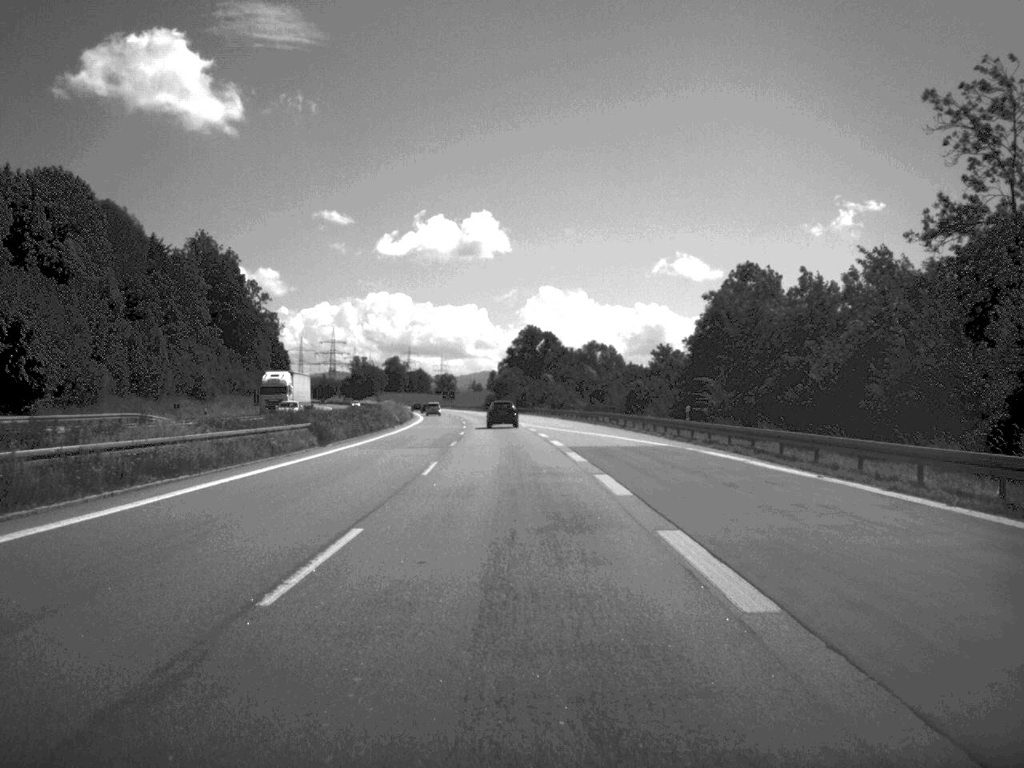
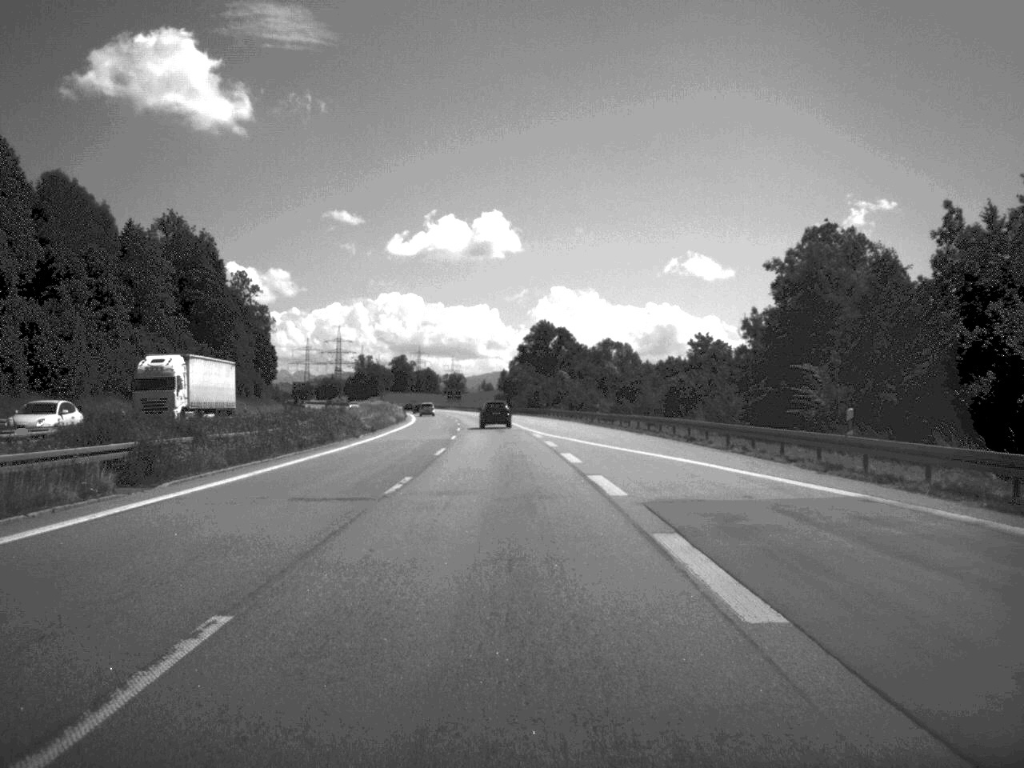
(-0.1, +24.2) m; -1°
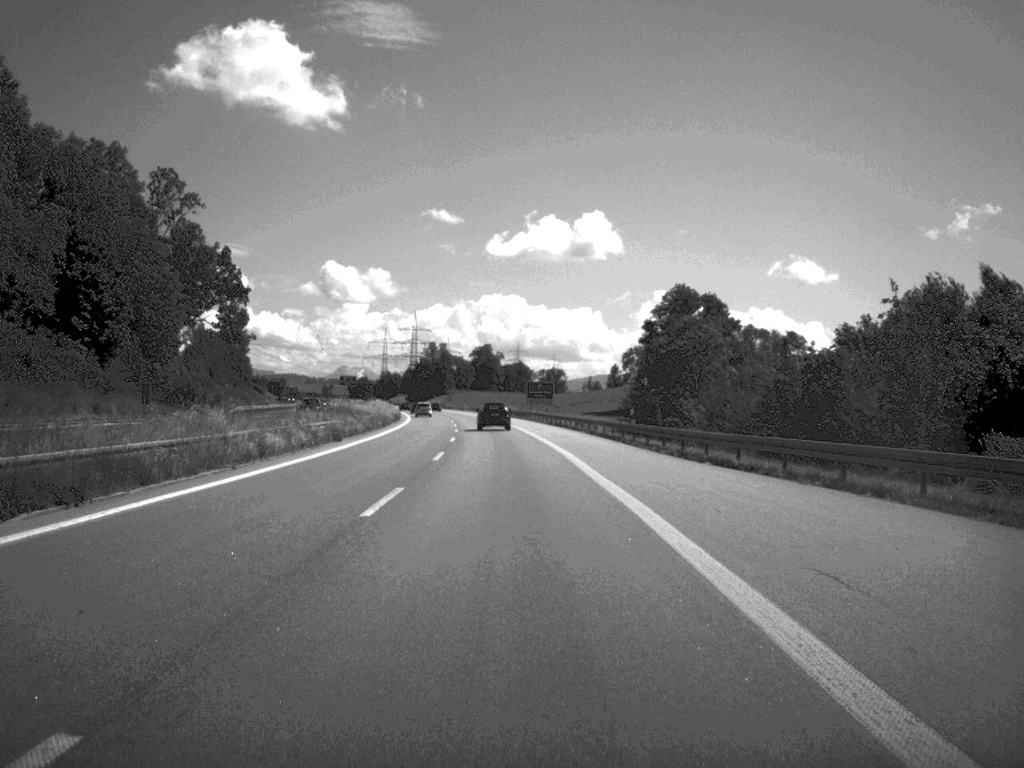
(-5.5, +127.3) m; -5°
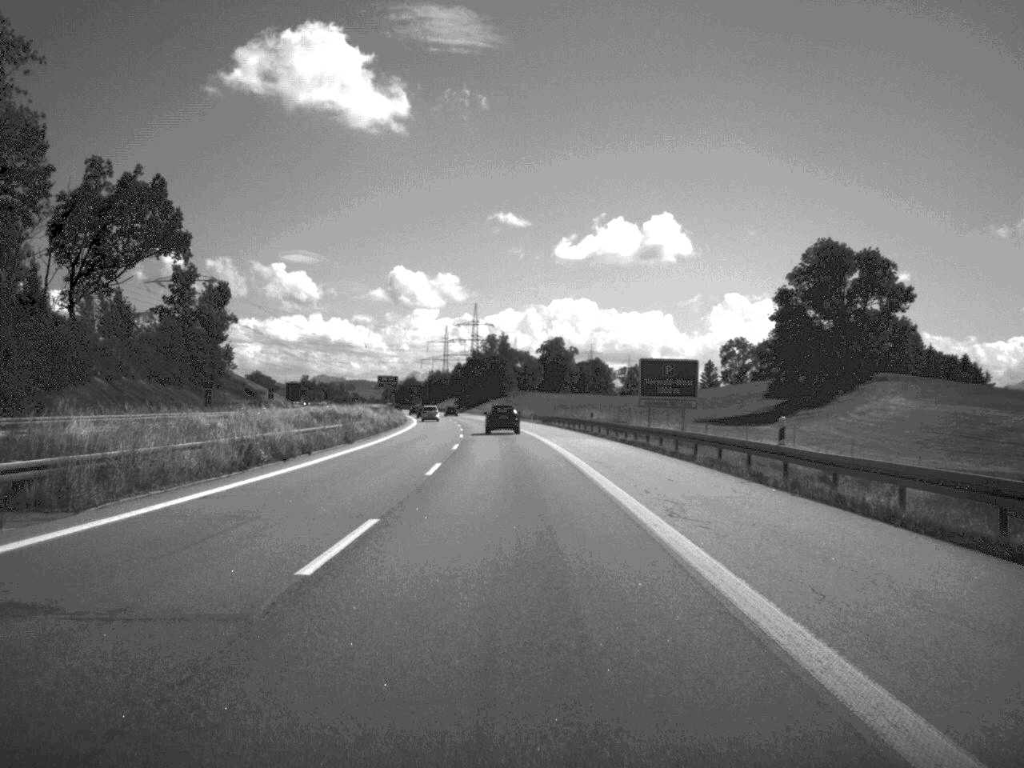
(-2.2, +76.5) m; -3°
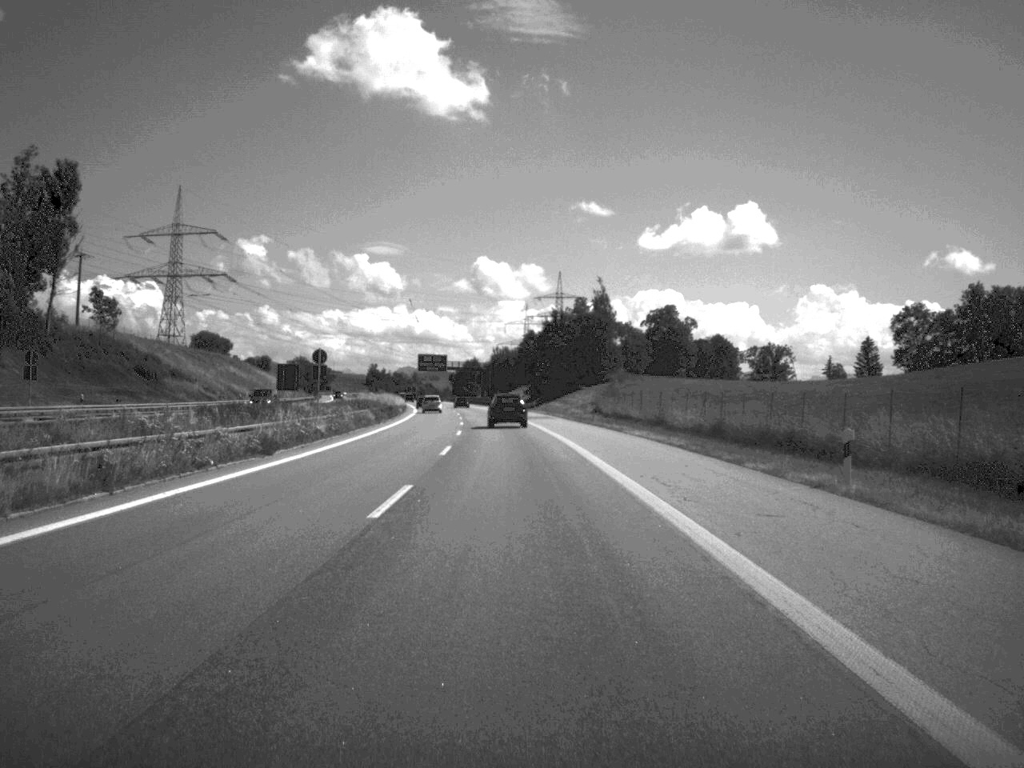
(-3.6, +101.9) m; -4°
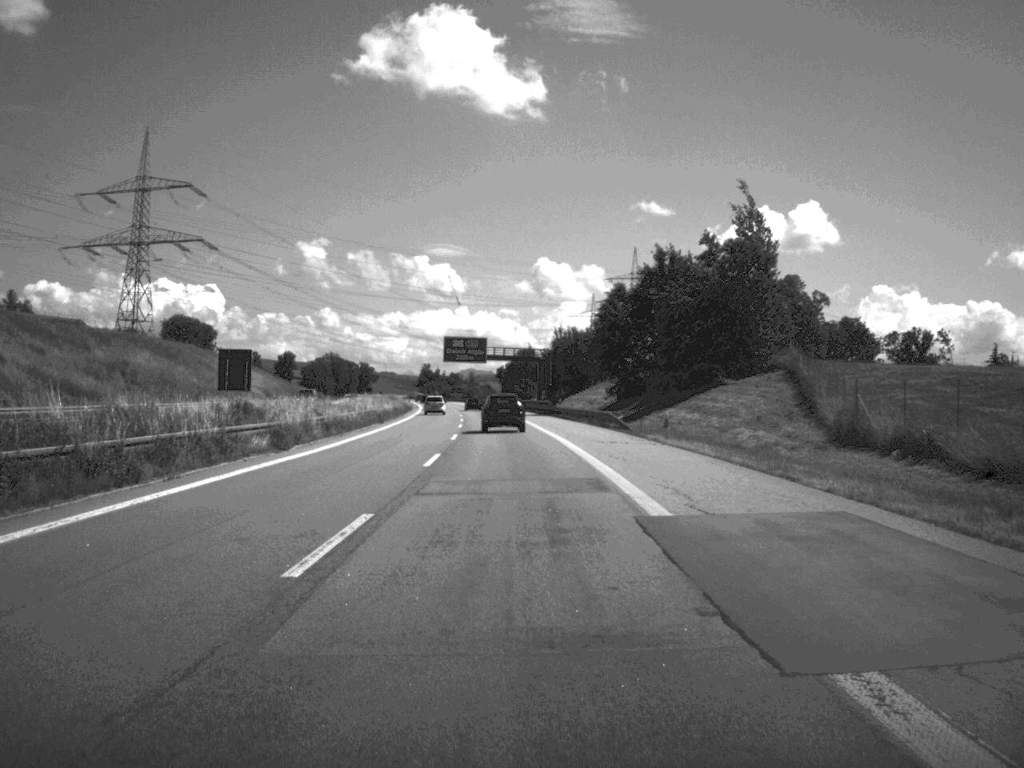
(-1.9, +75.9) m; -3°
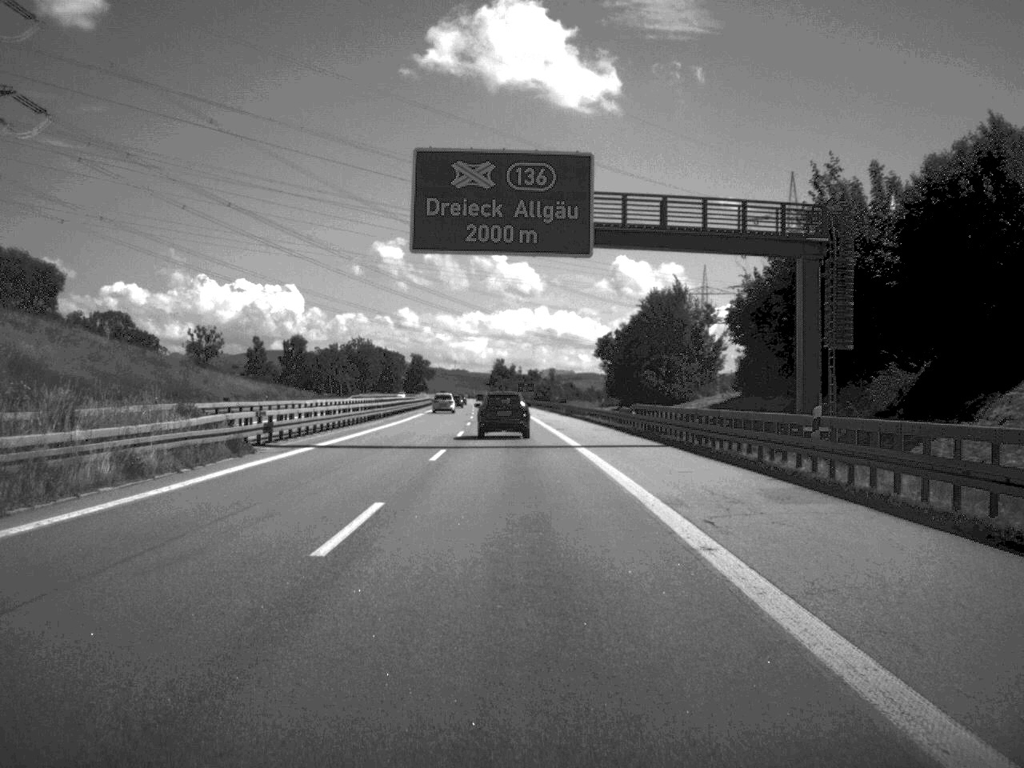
(-4.8, +122.5) m; -4°
